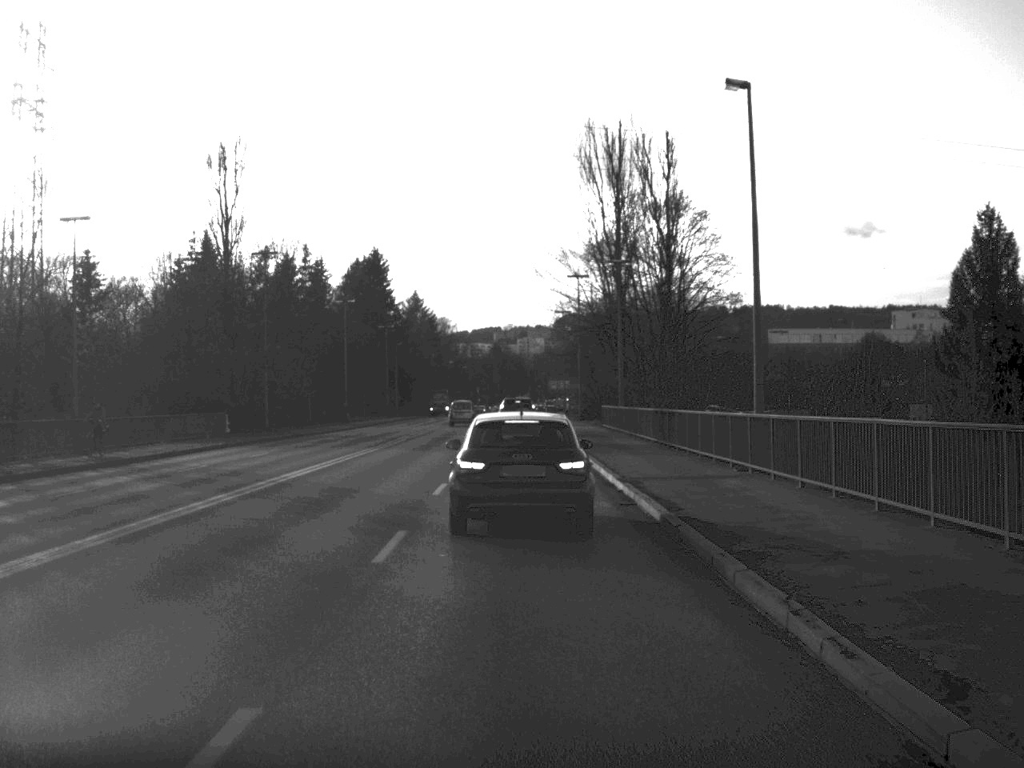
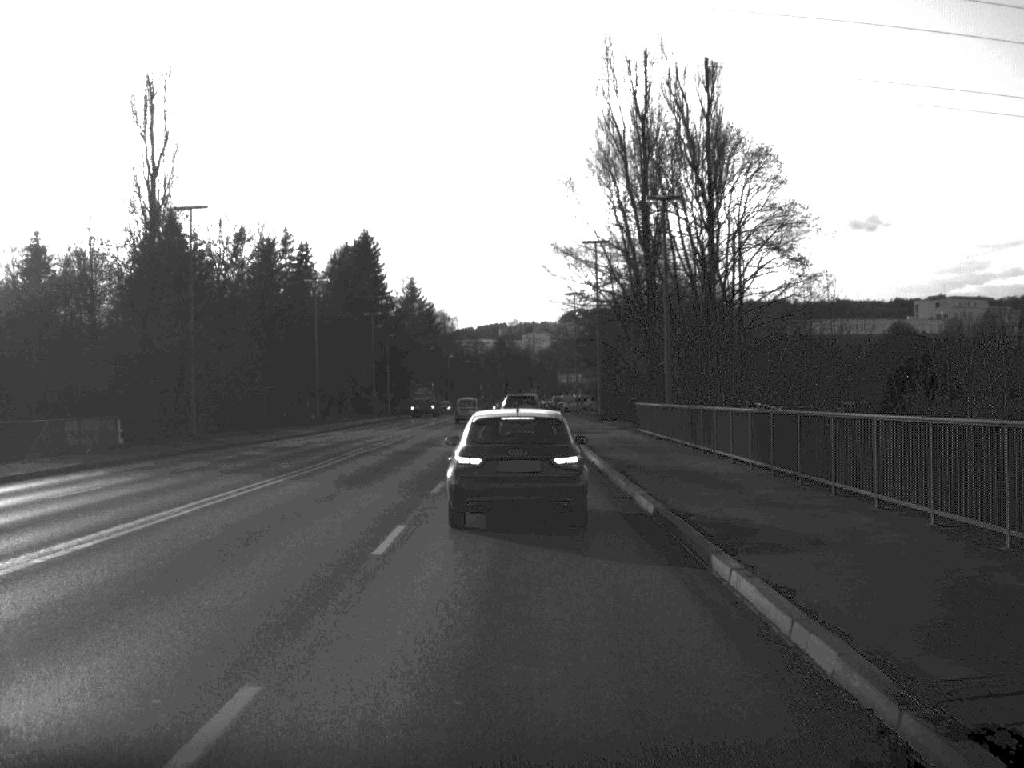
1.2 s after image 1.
(0.0, +17.2) m; 0°
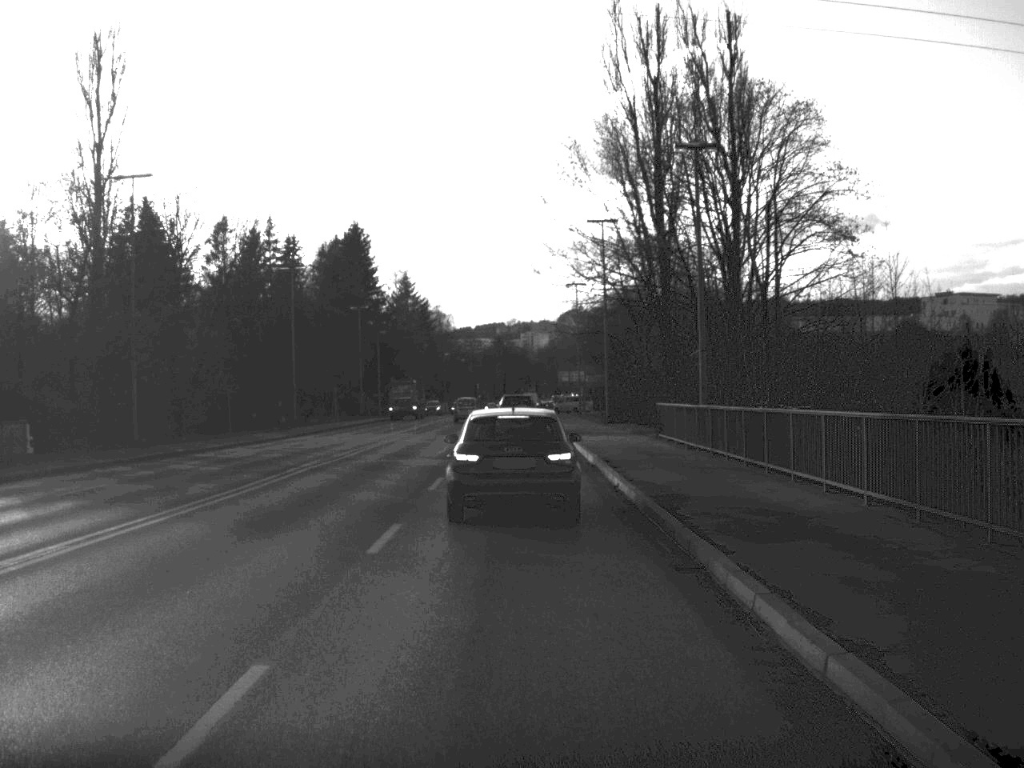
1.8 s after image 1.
(0.0, +8.2) m; 0°
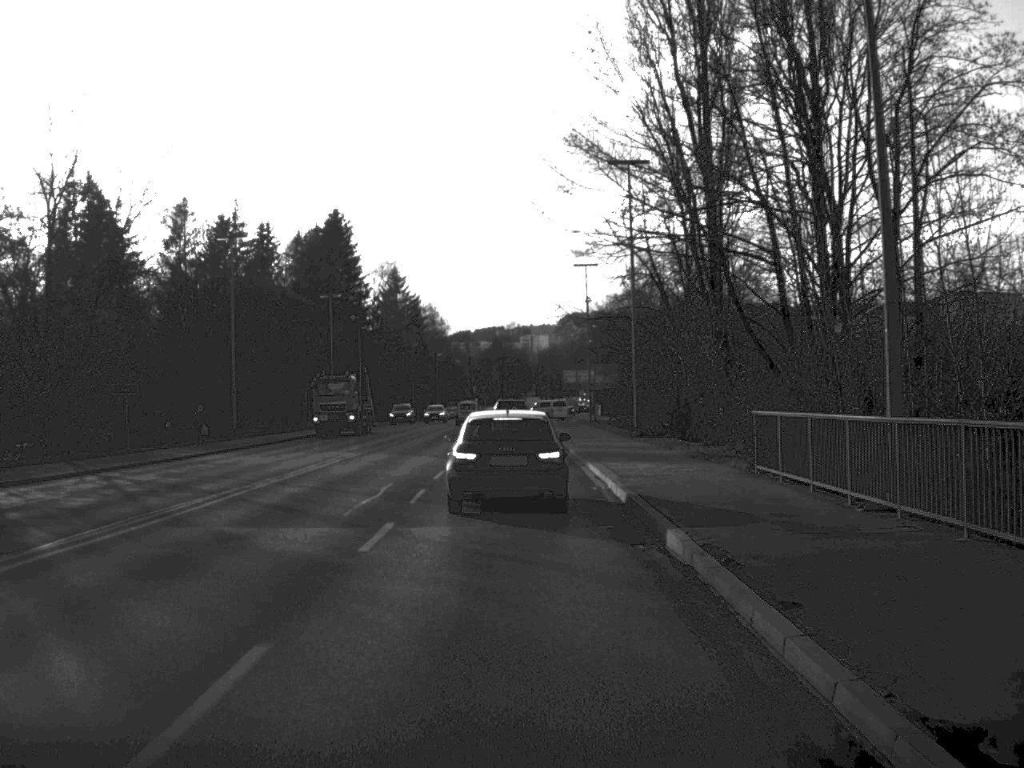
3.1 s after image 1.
(0.0, +16.7) m; 0°
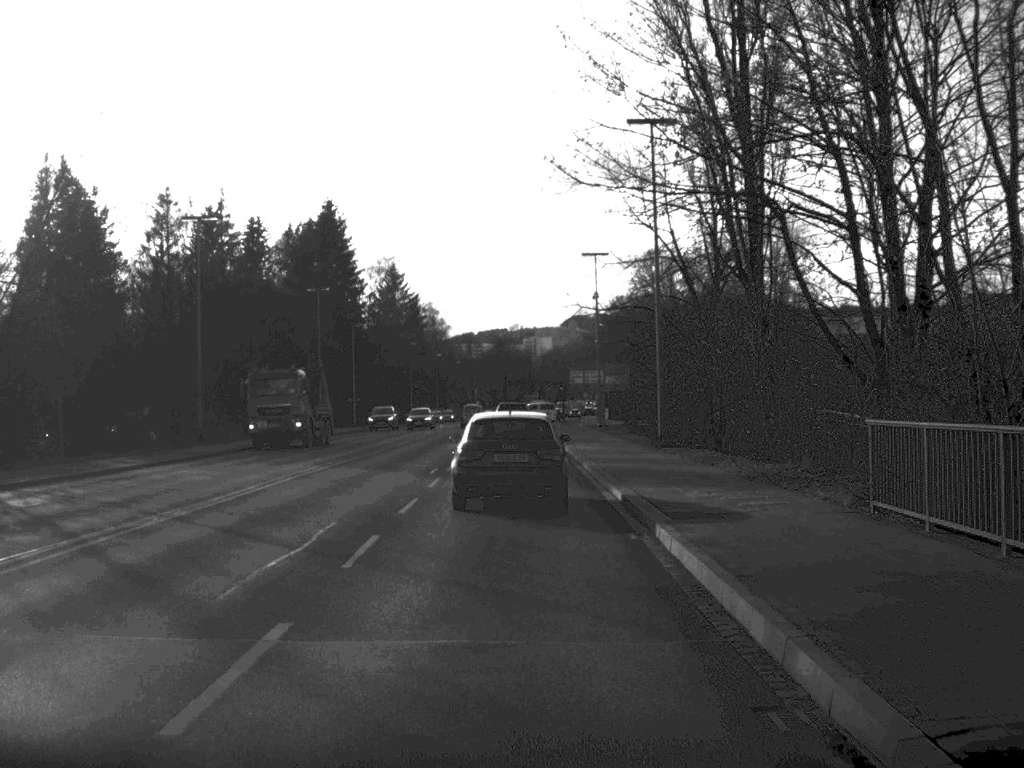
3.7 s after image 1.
(0.0, +7.4) m; 0°
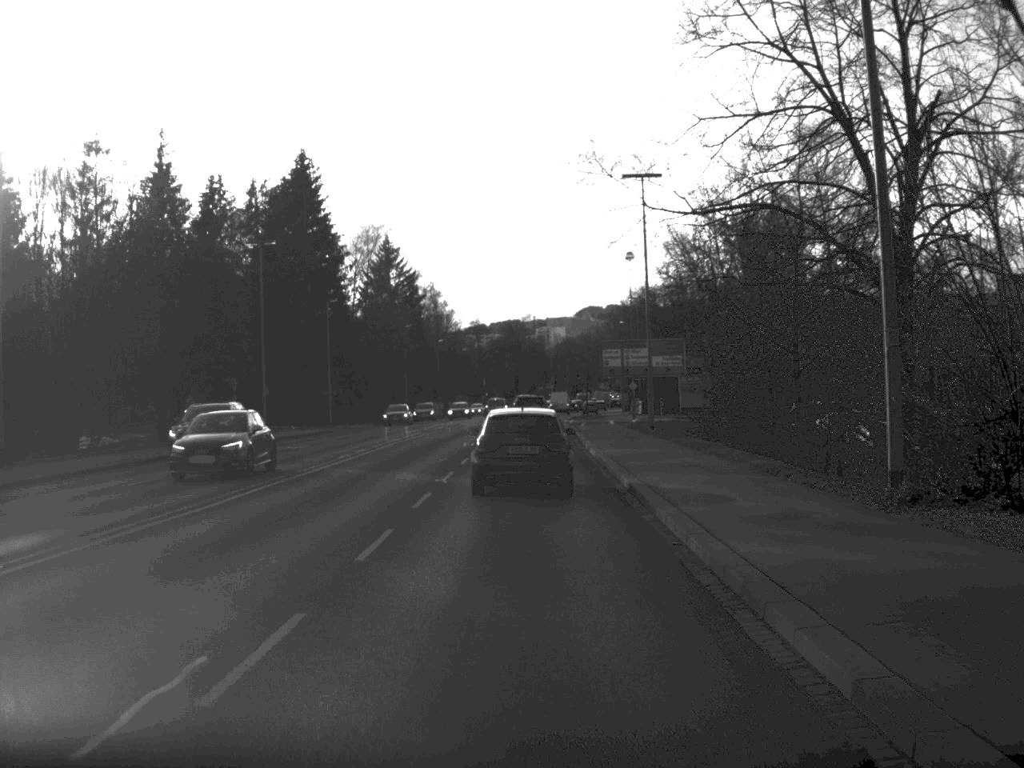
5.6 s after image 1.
(-0.2, +23.7) m; -1°
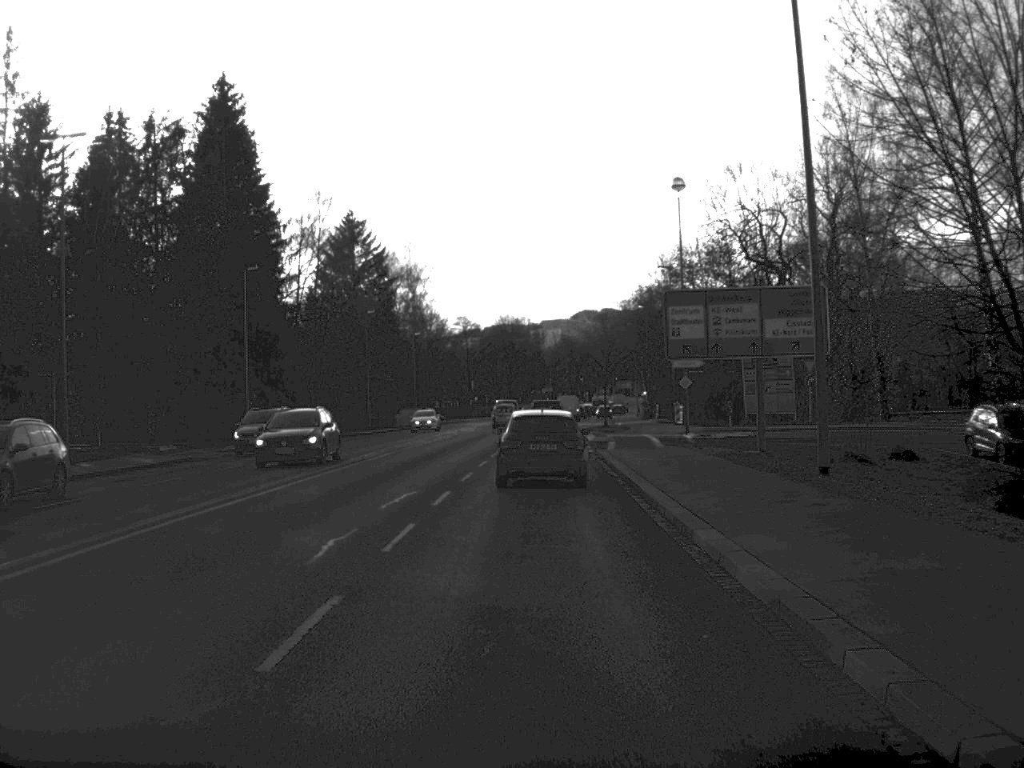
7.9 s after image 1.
(0.0, +29.4) m; 0°
